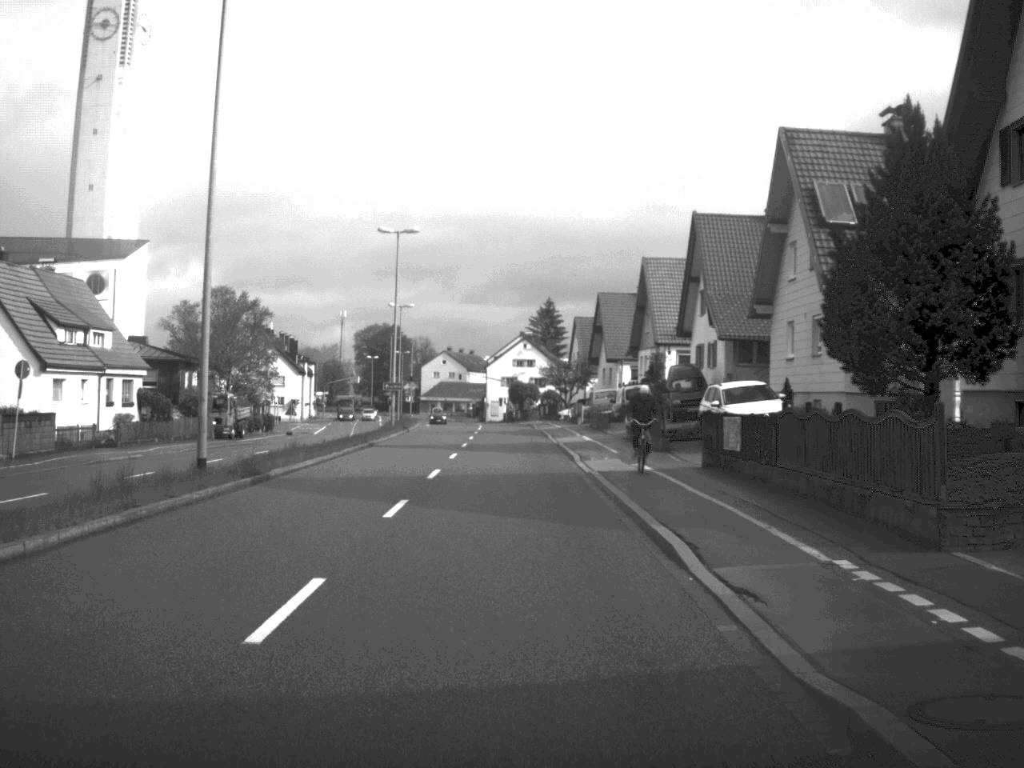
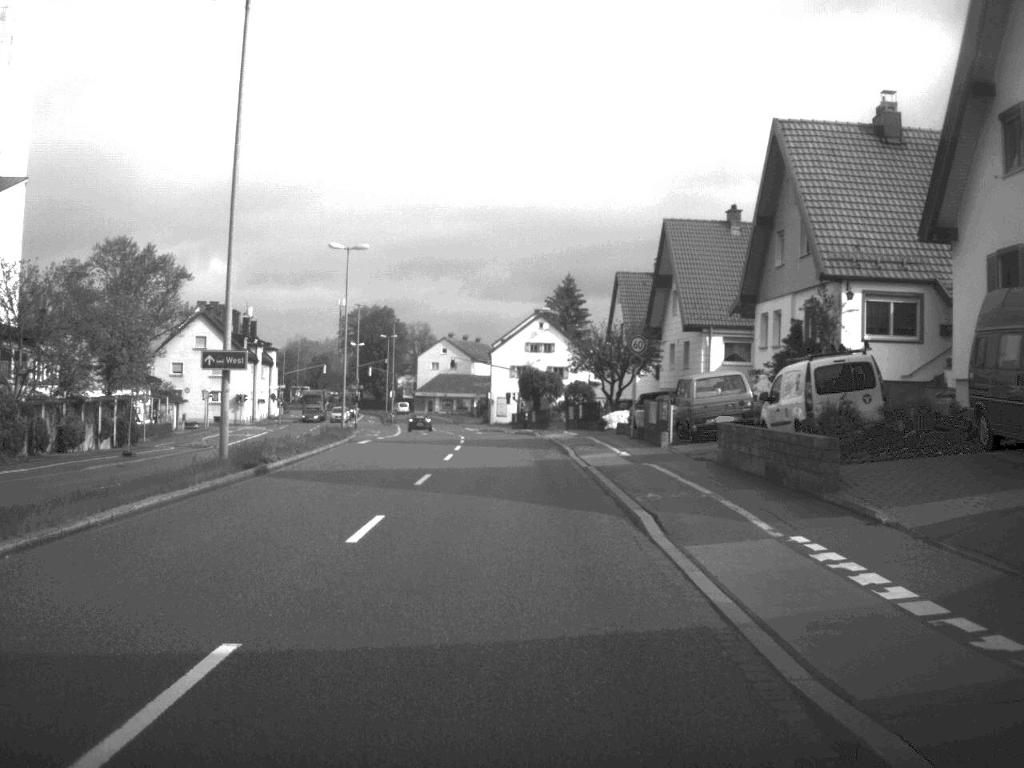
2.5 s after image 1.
(-0.3, +38.6) m; -1°
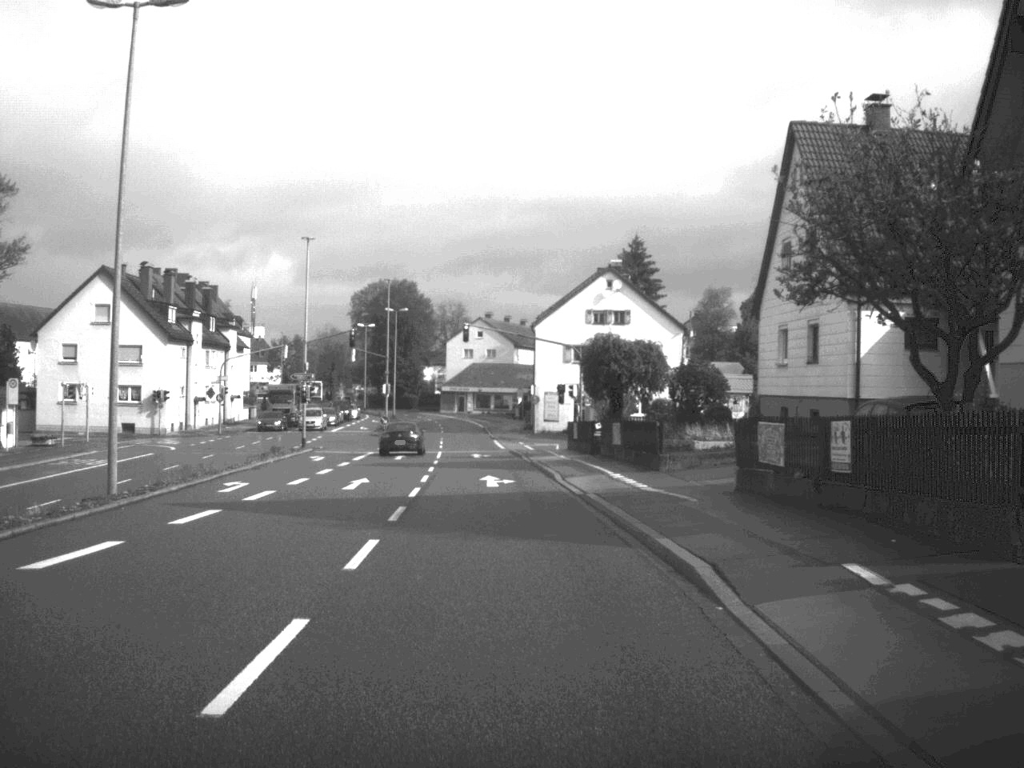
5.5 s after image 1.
(-0.6, +42.8) m; -3°
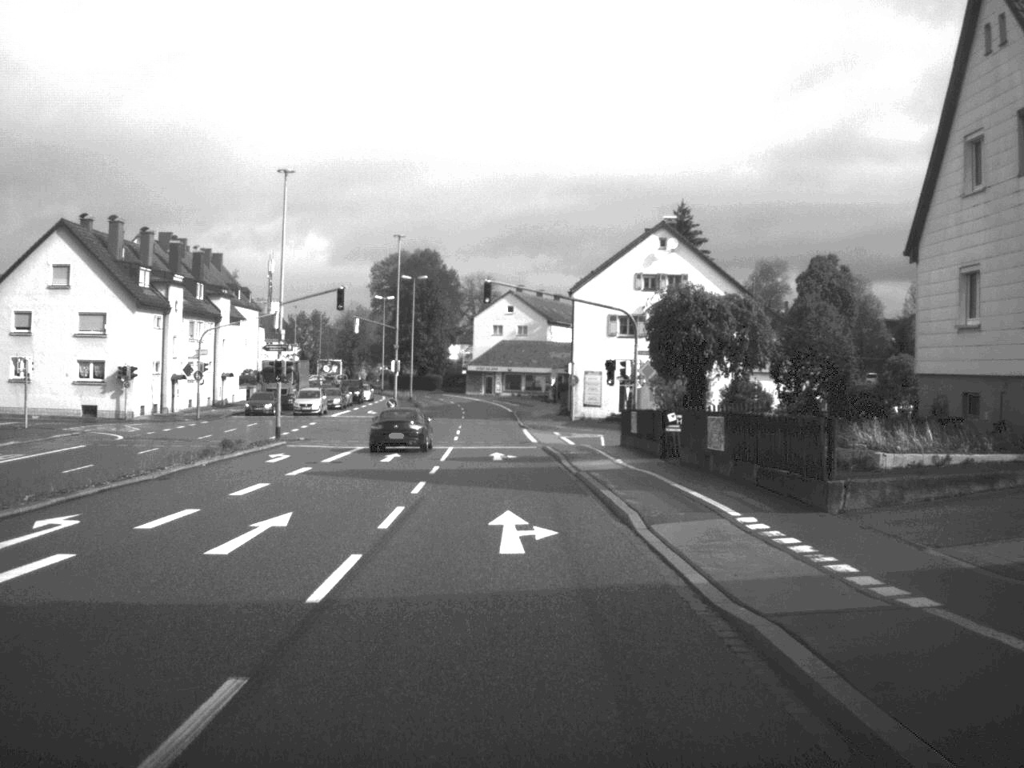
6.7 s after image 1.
(-0.2, +13.9) m; -2°
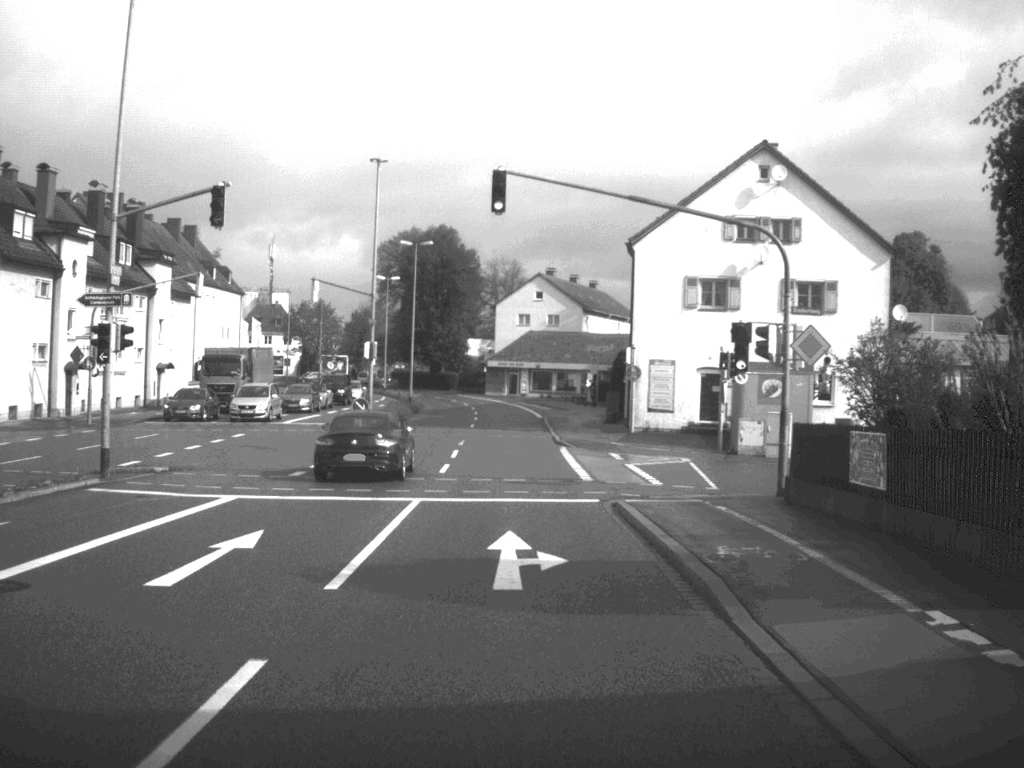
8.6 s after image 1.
(-0.3, +23.0) m; -1°
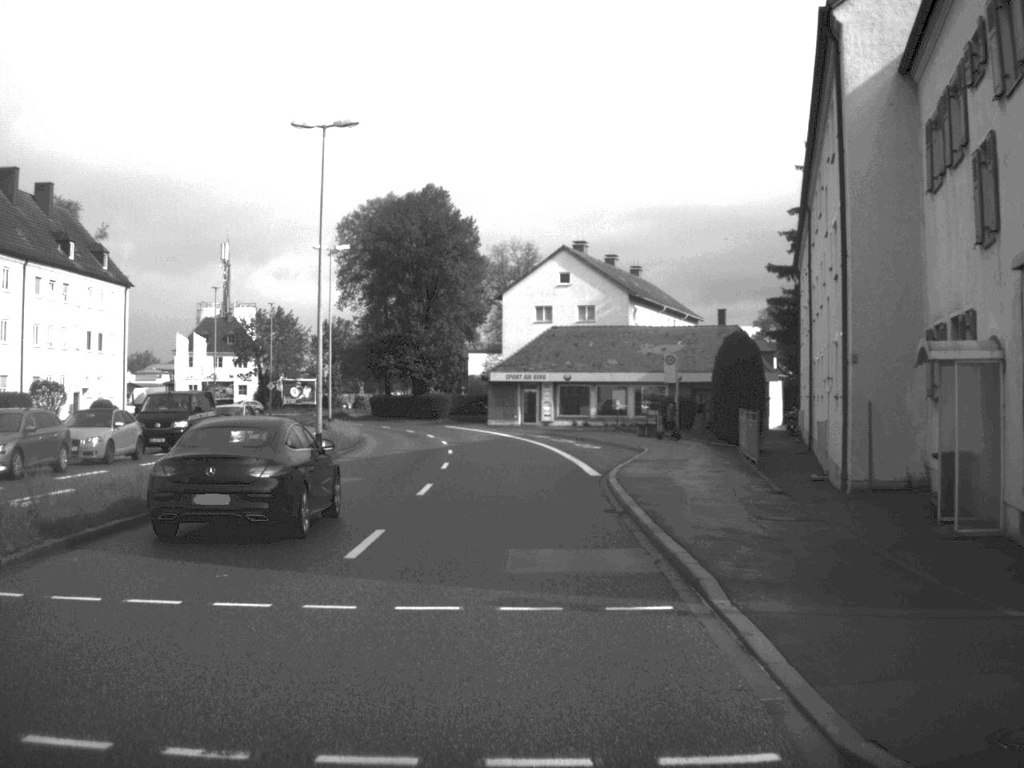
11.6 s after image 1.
(-0.3, +40.5) m; -1°
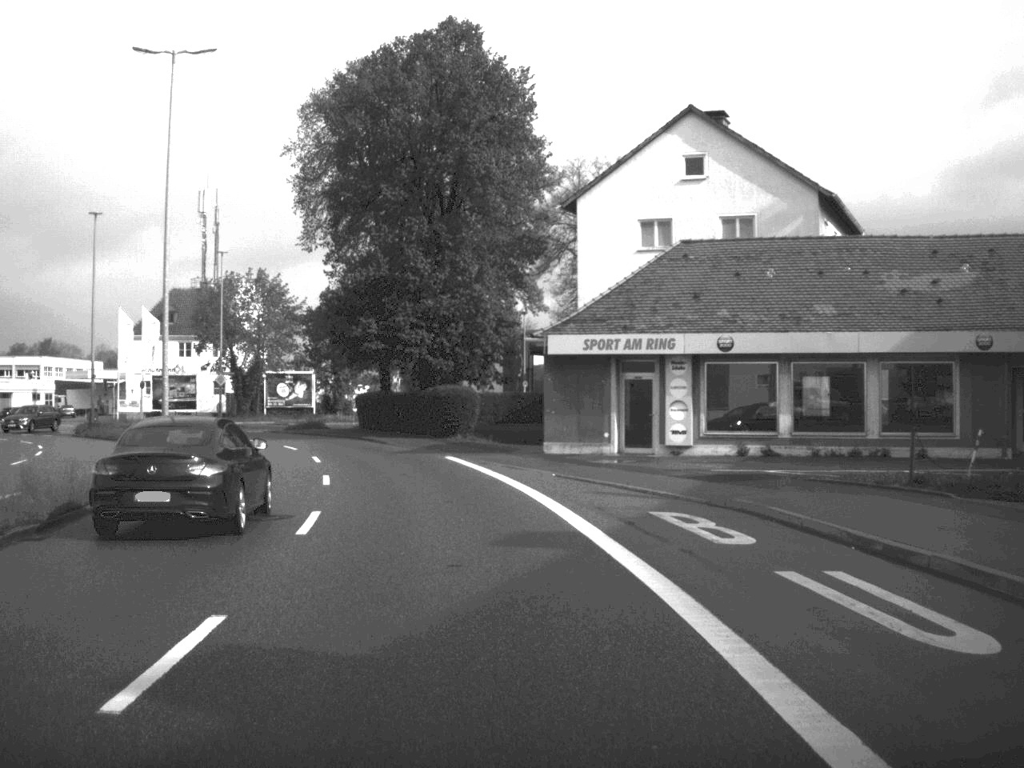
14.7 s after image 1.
(-0.5, +42.5) m; -4°
